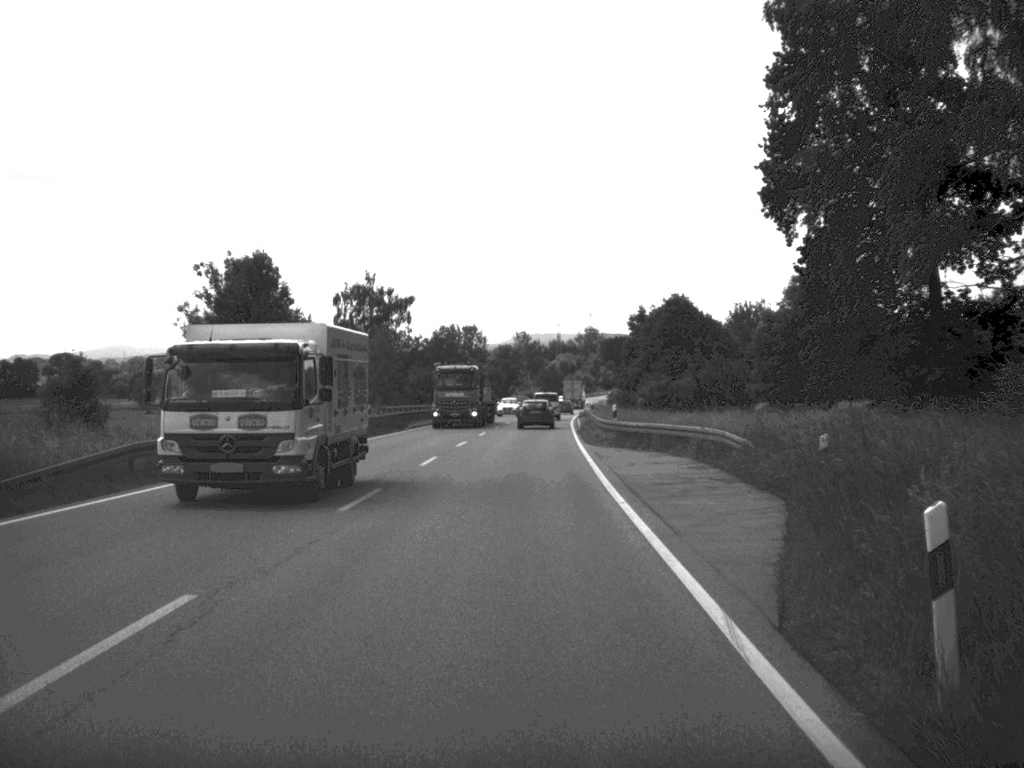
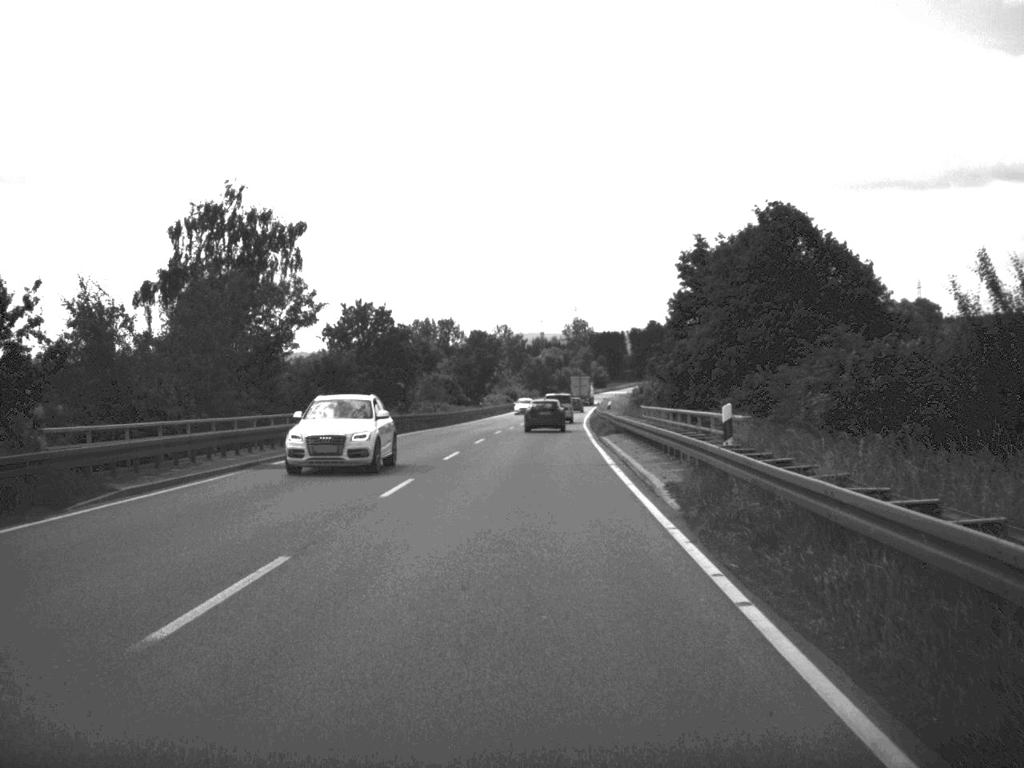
(+0.3, +44.8) m; +1°
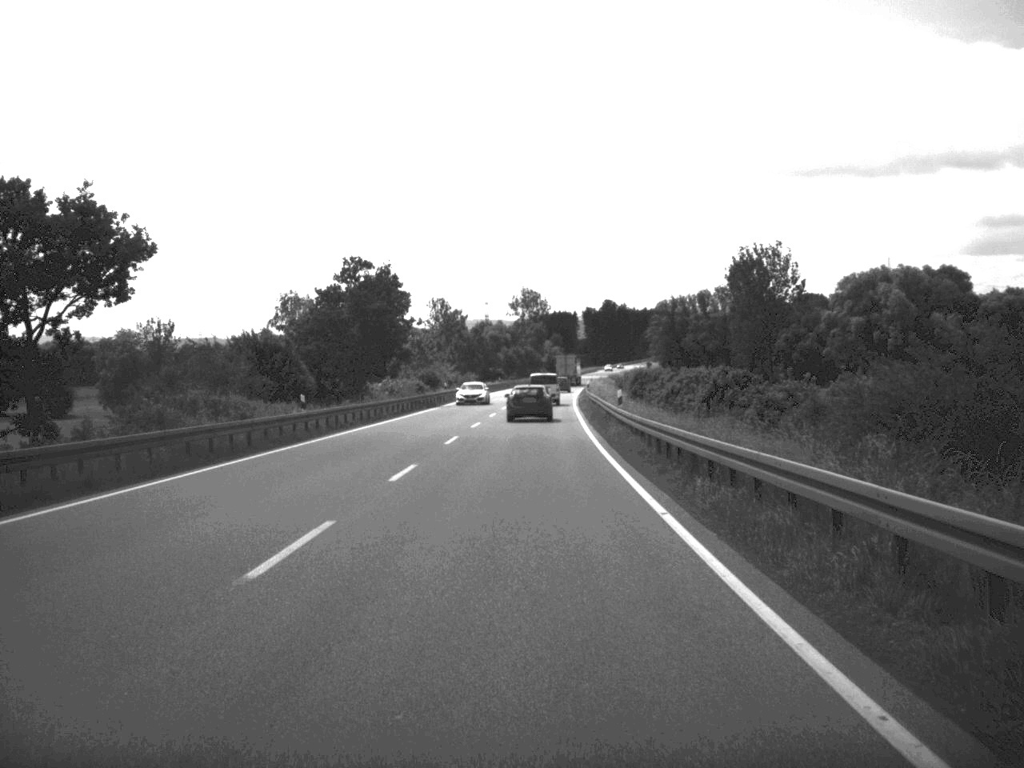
(+1.3, +67.9) m; +2°
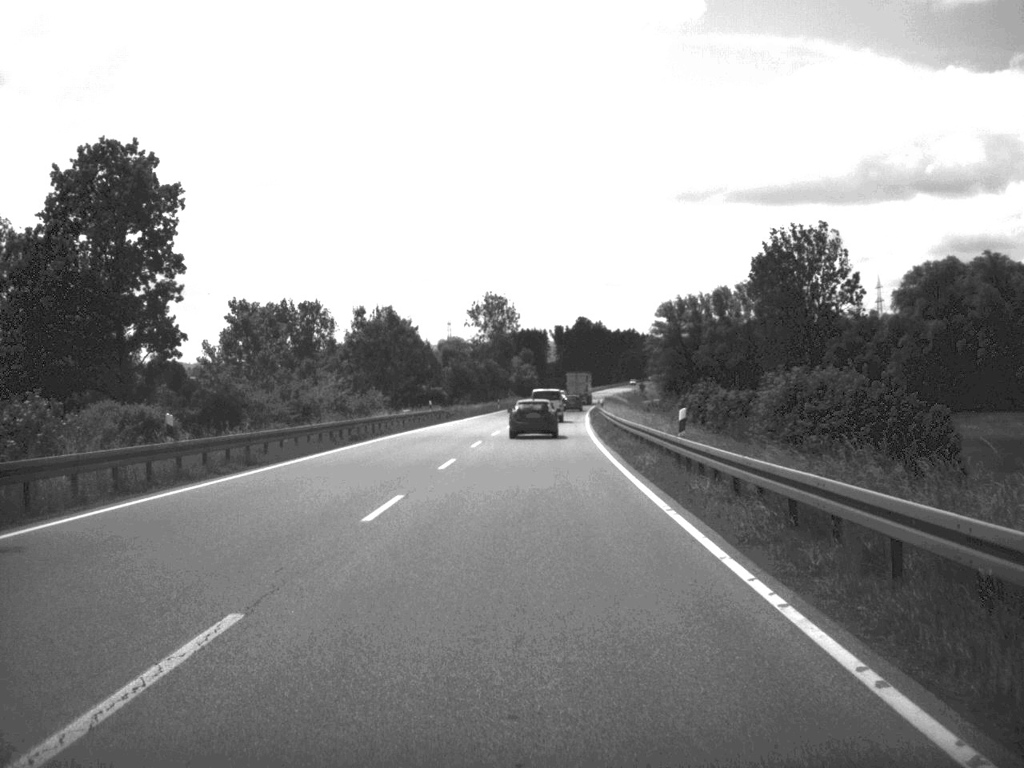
(+0.5, +64.6) m; +1°
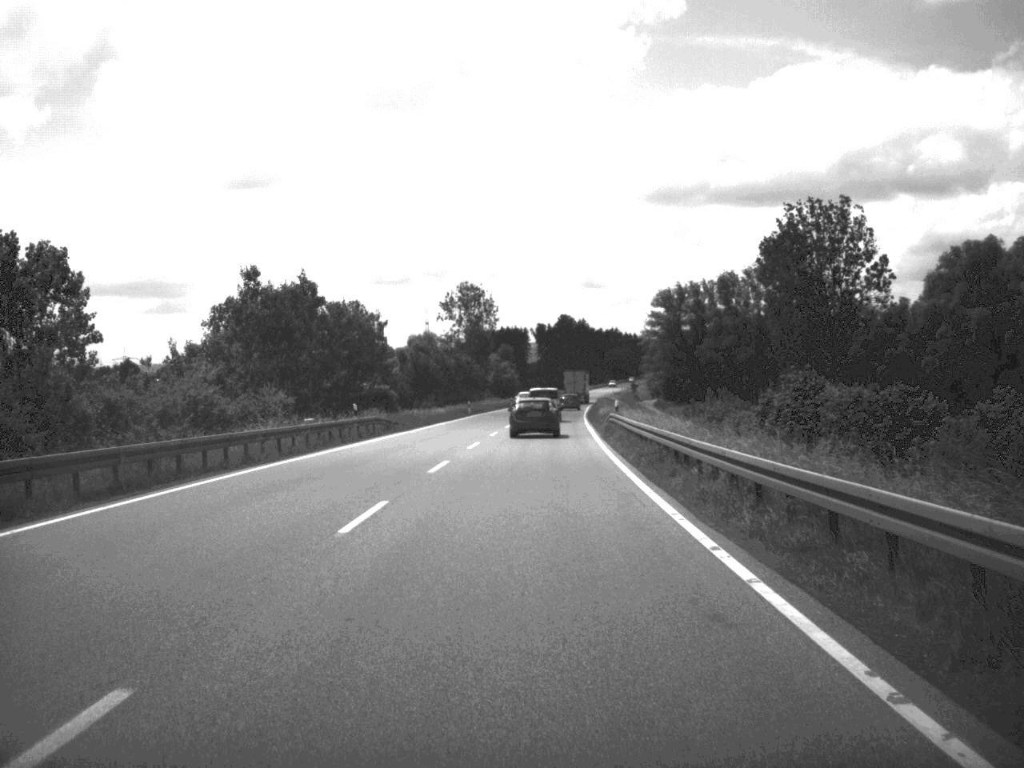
(+0.2, +25.5) m; +1°
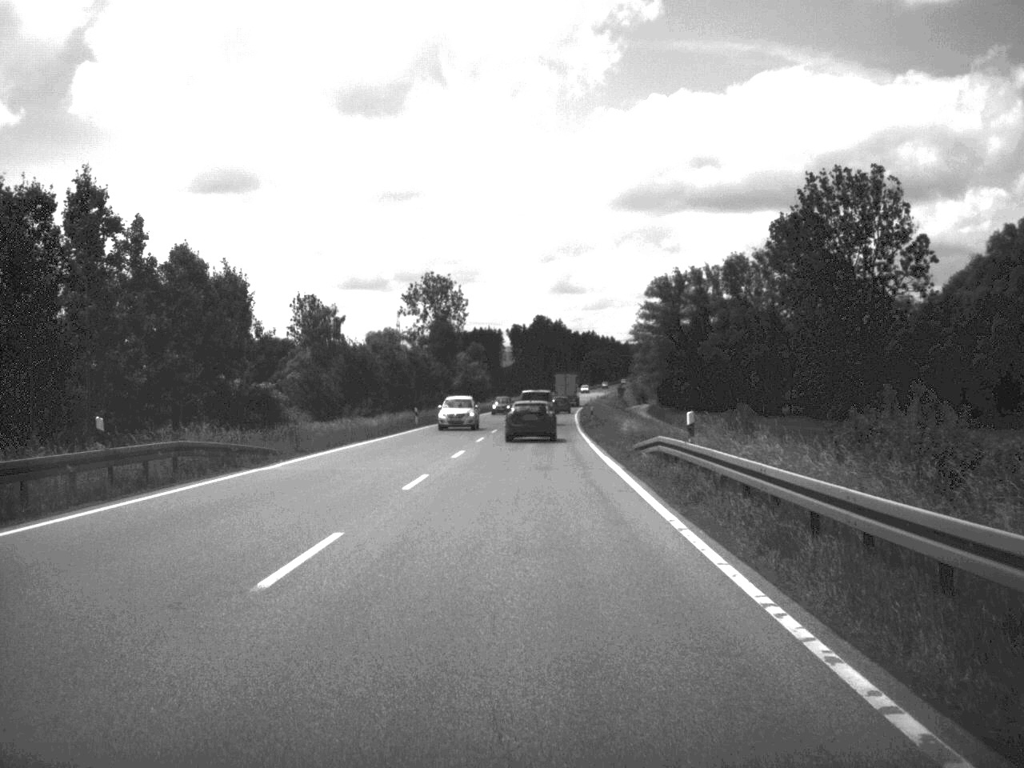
(+0.2, +27.3) m; +1°
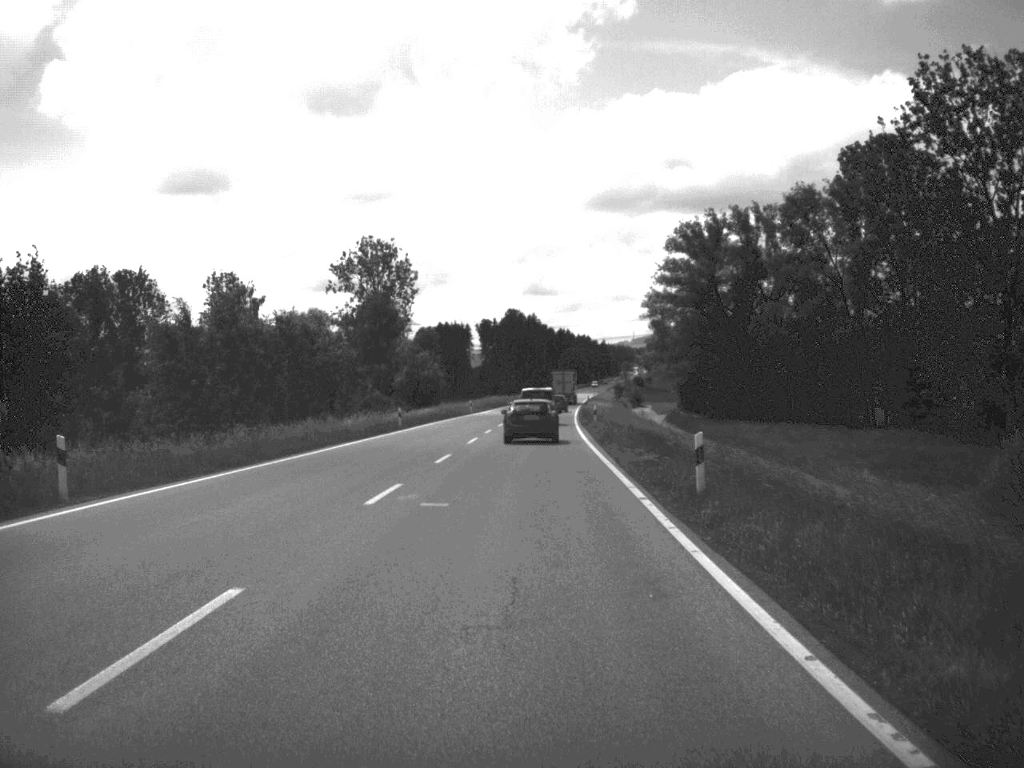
(+0.6, +51.1) m; +1°
